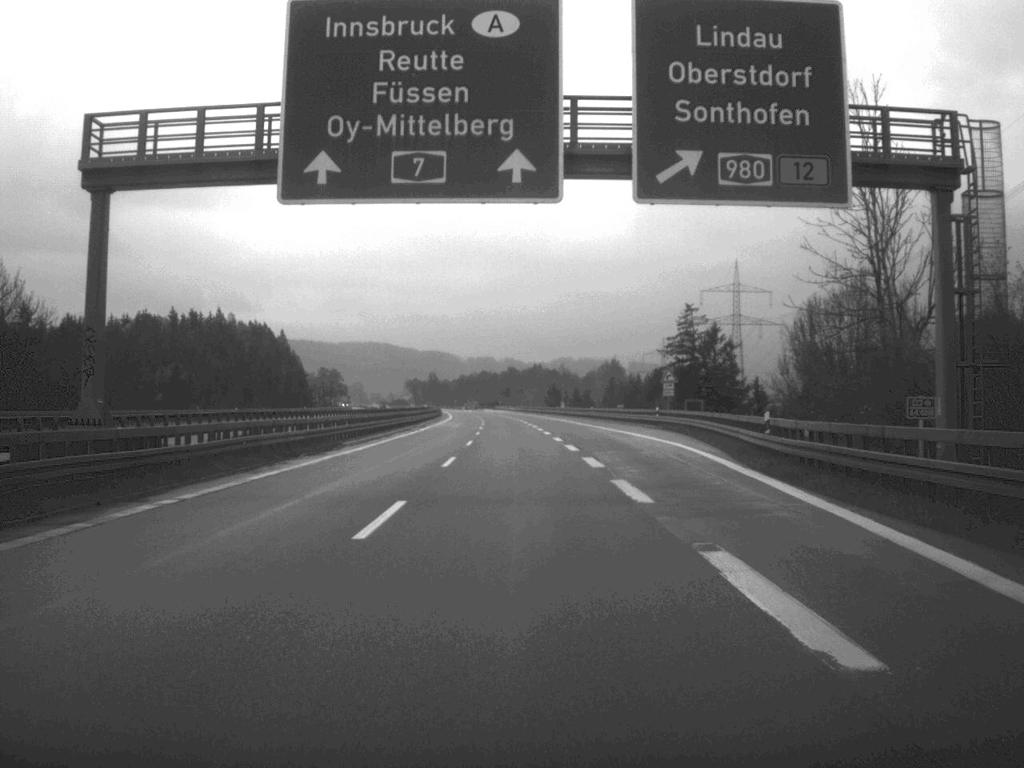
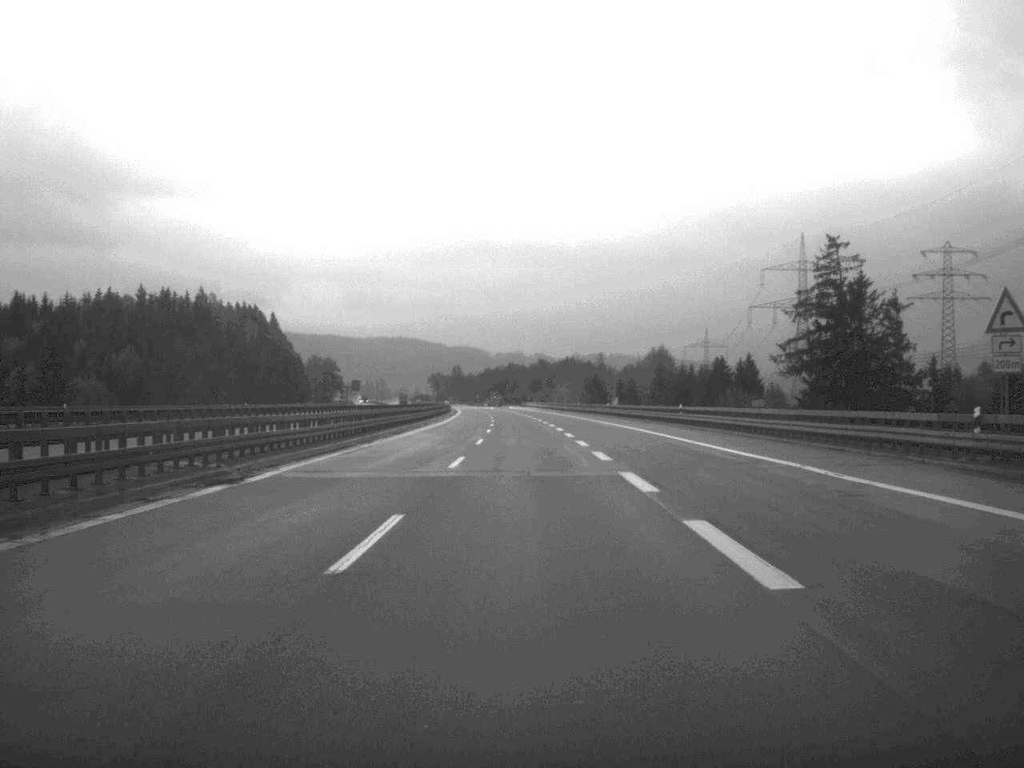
(-0.7, +57.3) m; -2°
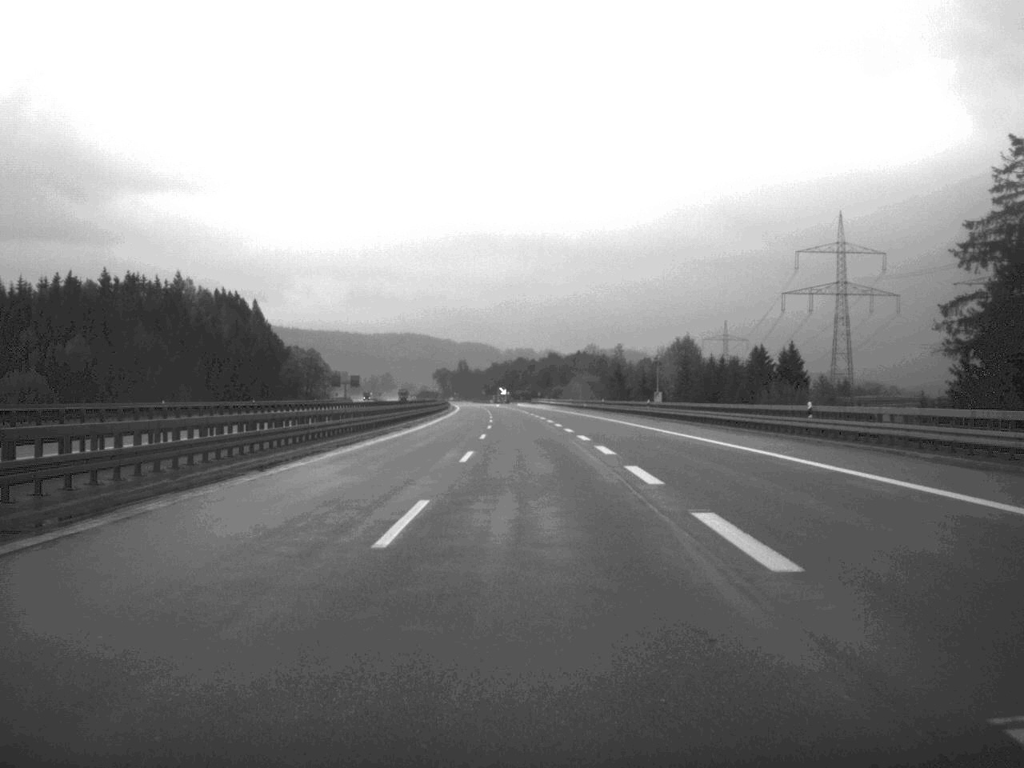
(-0.1, +33.7) m; -1°
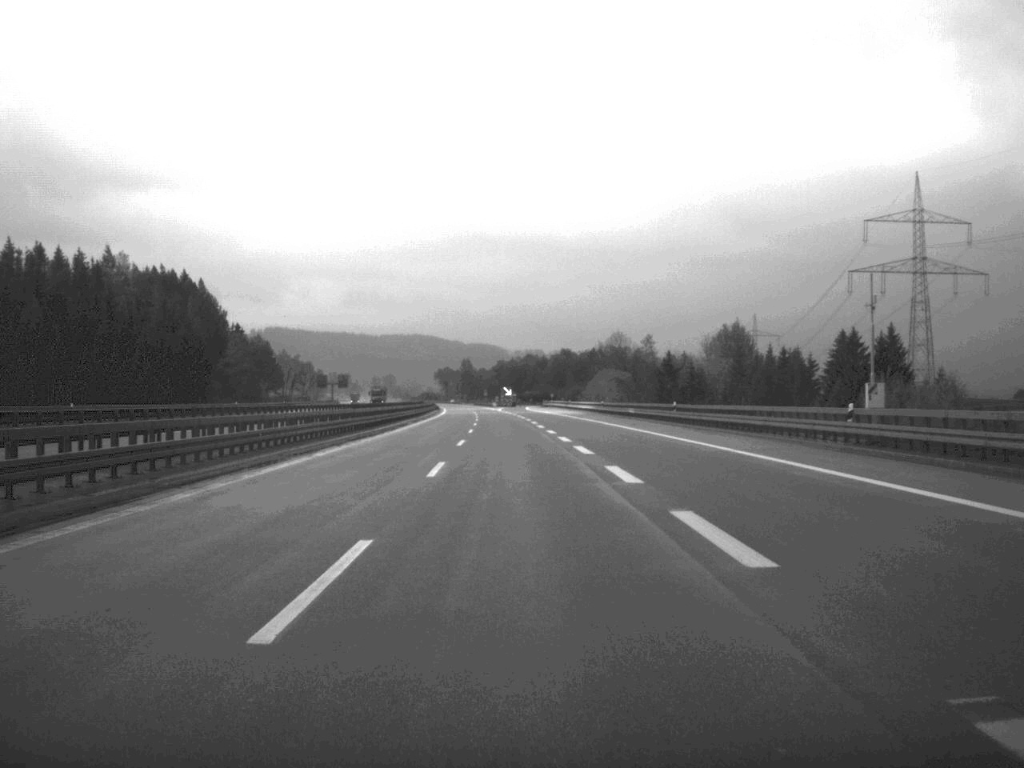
(-0.2, +58.4) m; -1°
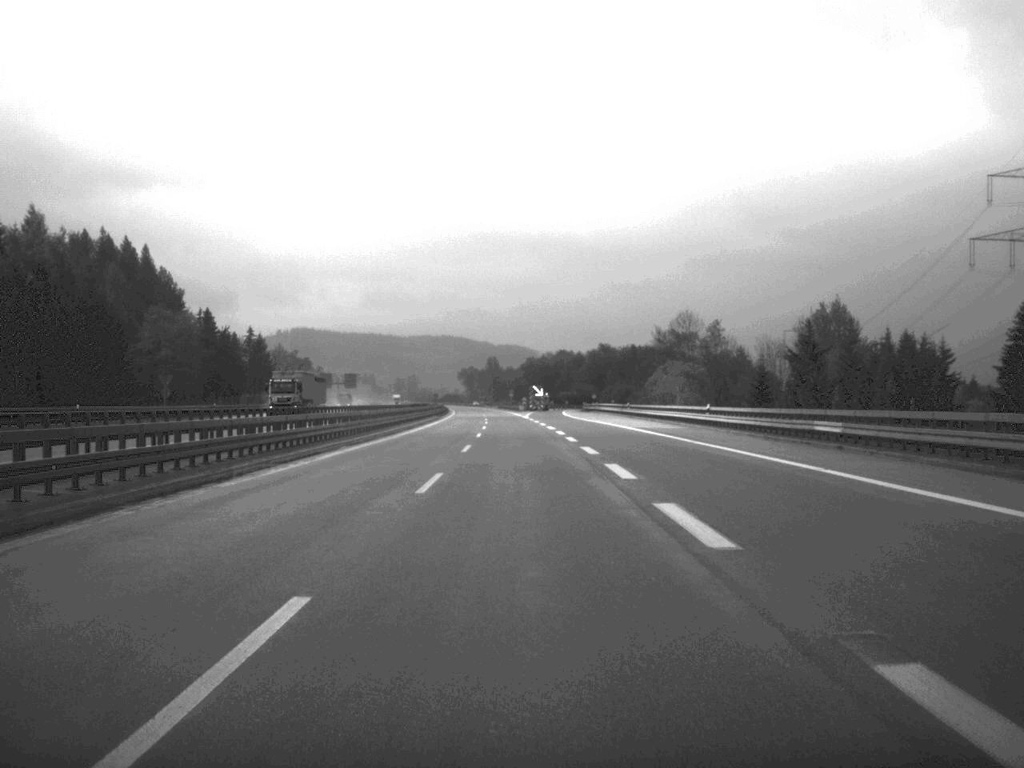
(-0.9, +56.9) m; -2°
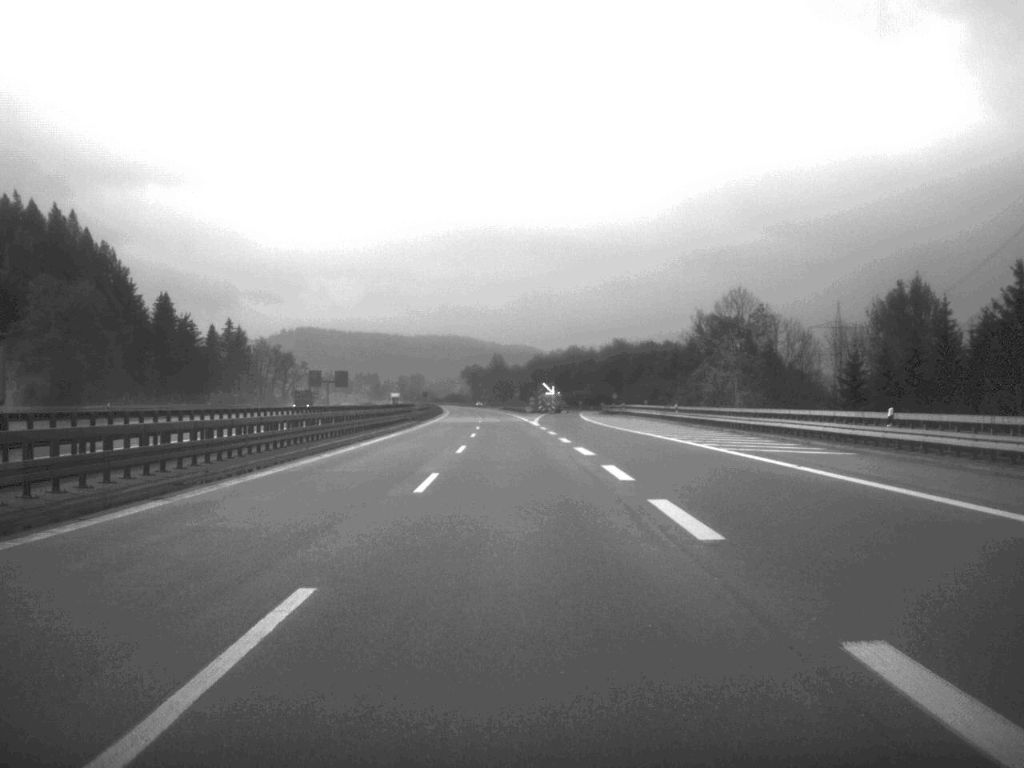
(-0.1, +34.9) m; 0°
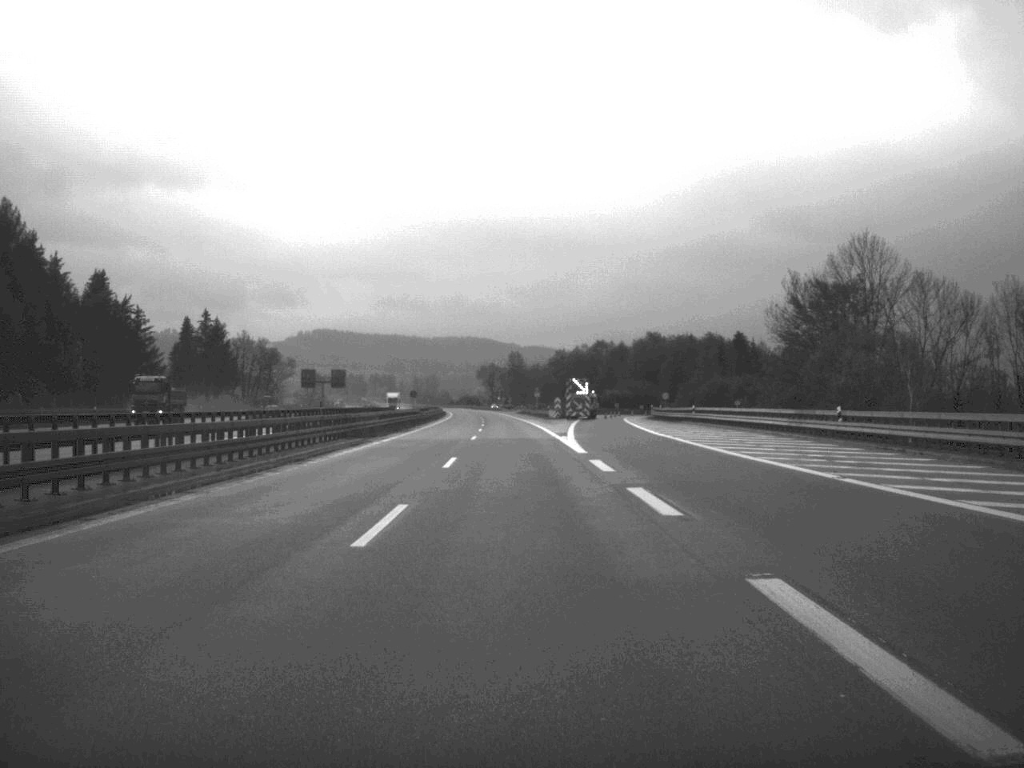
(-0.4, +43.6) m; -1°
